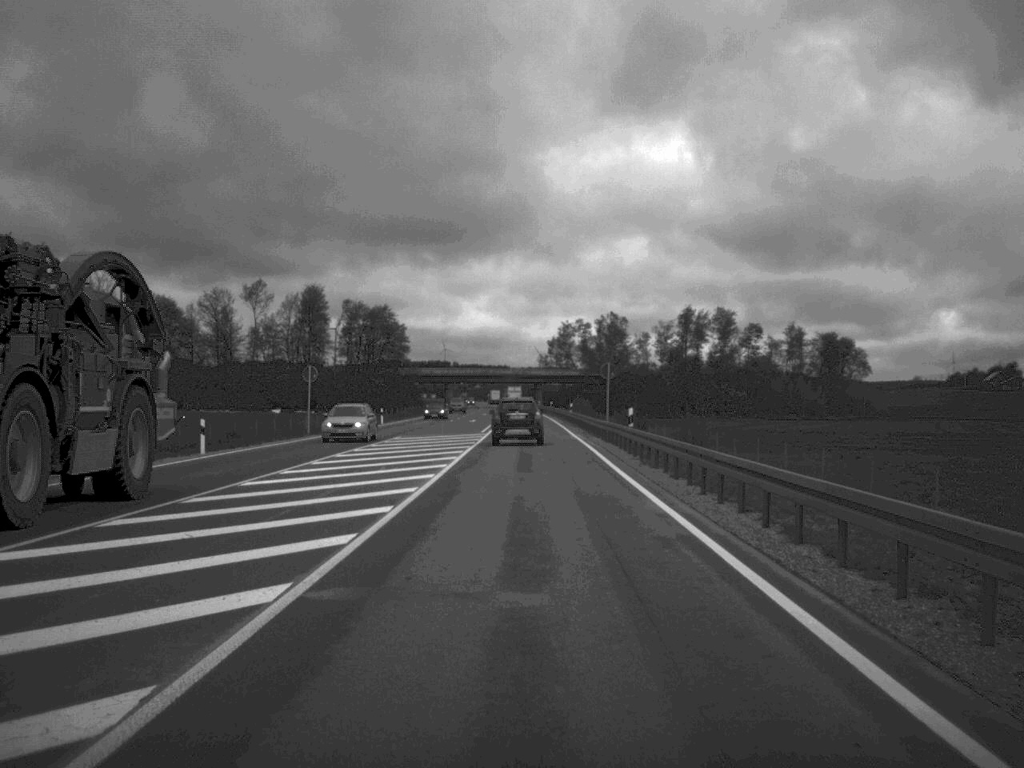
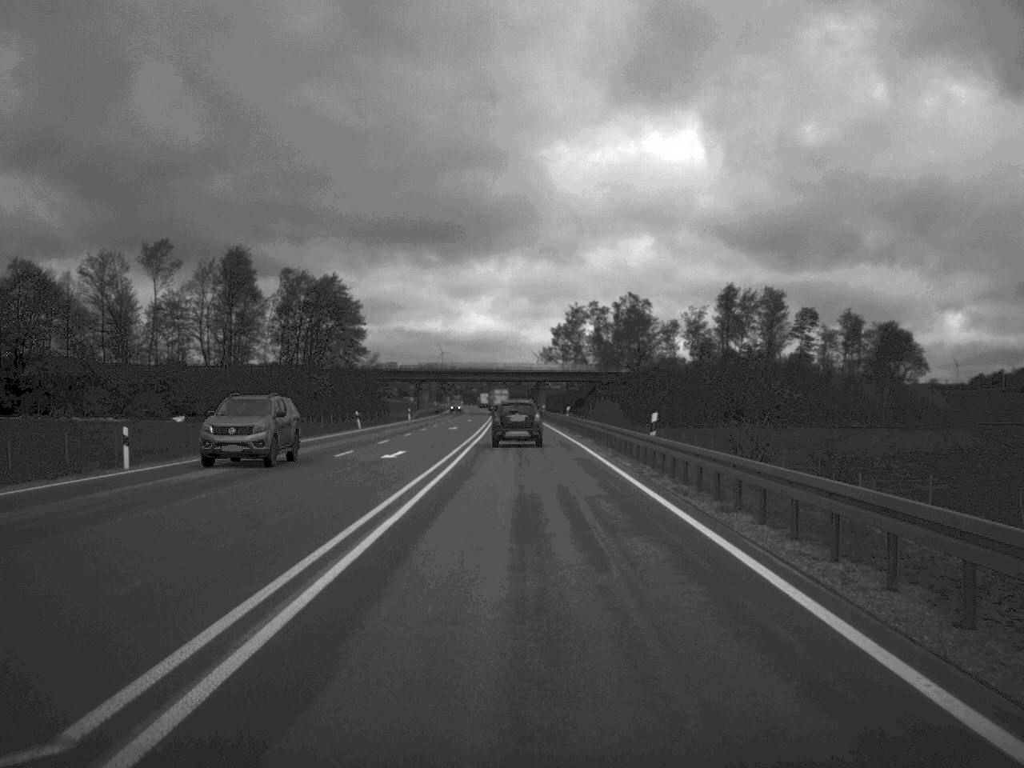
(0.0, +56.5) m; 0°
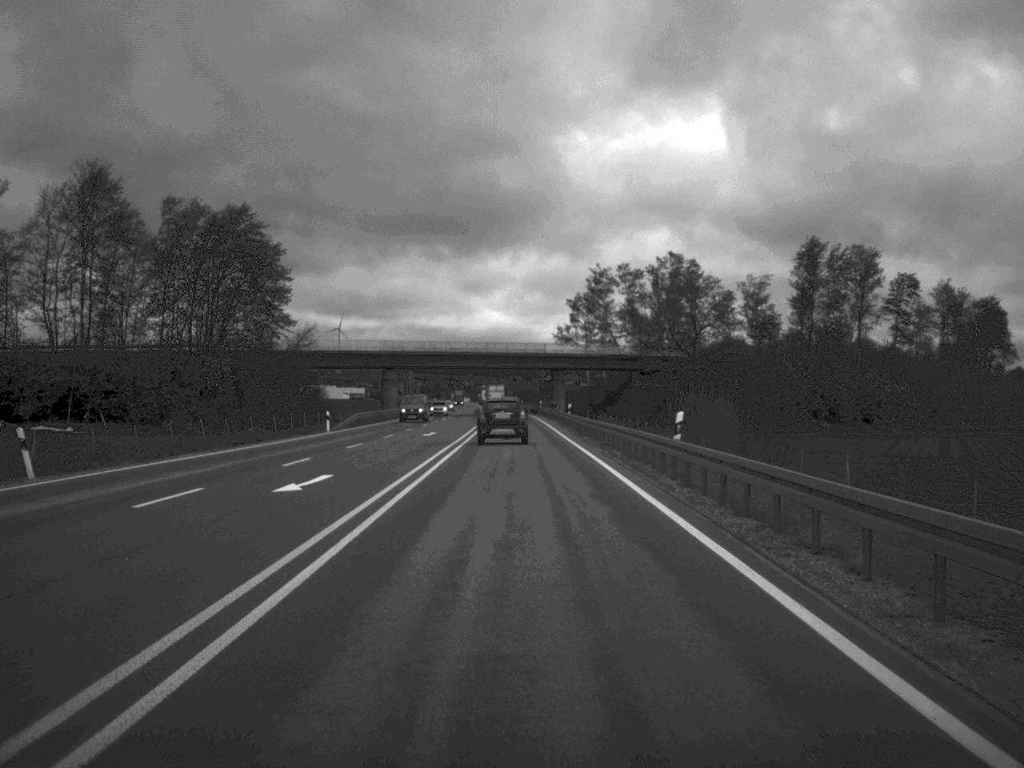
(-0.2, +55.0) m; -1°
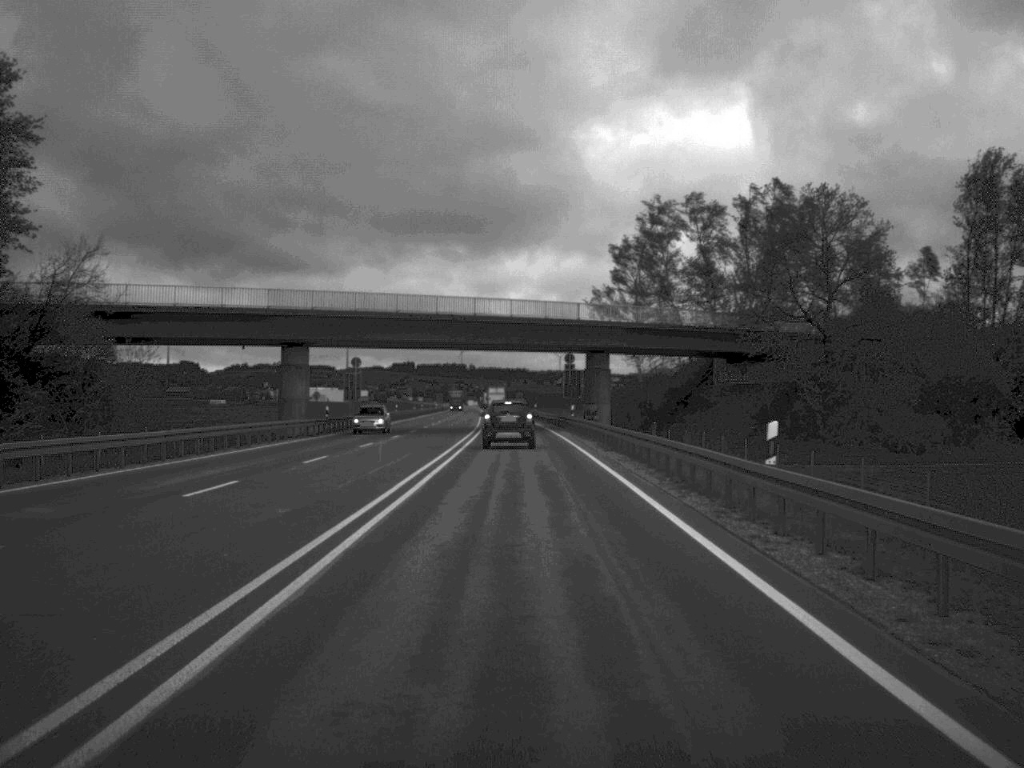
(-0.4, +57.1) m; -1°
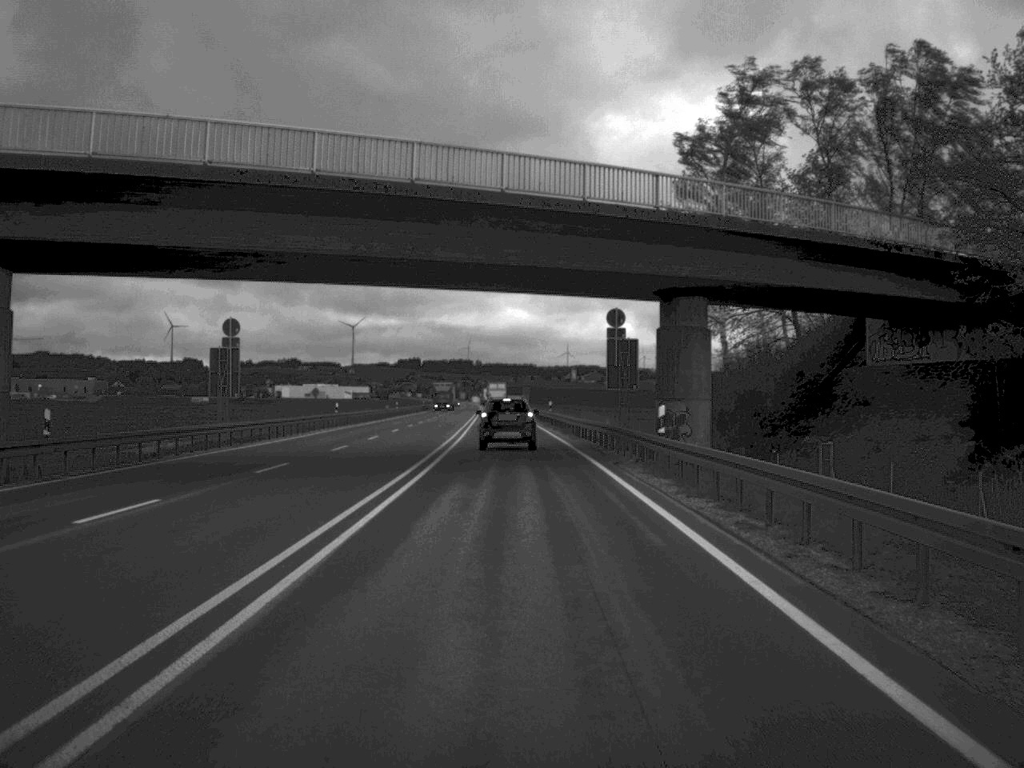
(-0.2, +41.2) m; 0°
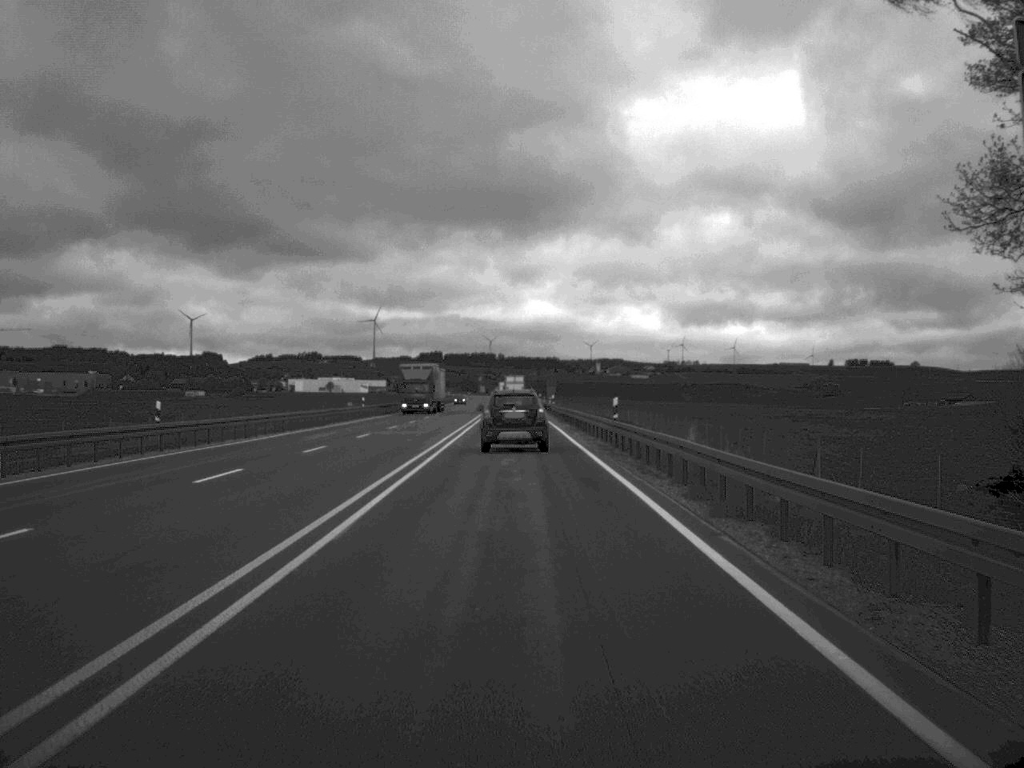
(-0.4, +41.2) m; -1°
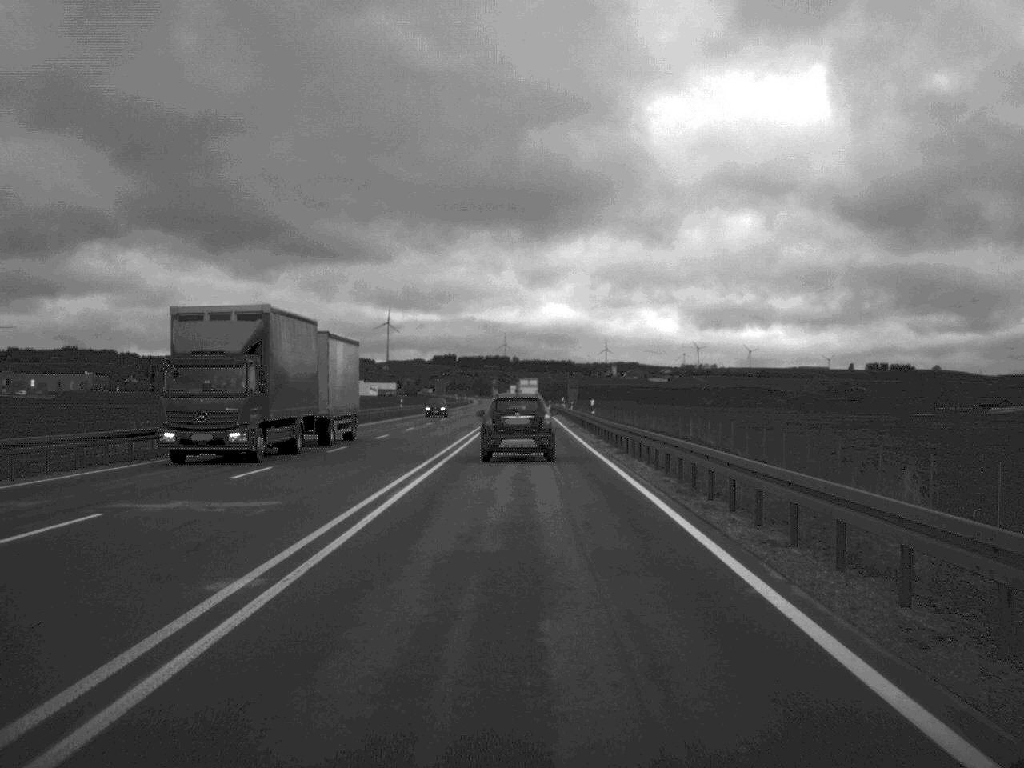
(-0.3, +33.8) m; -1°
